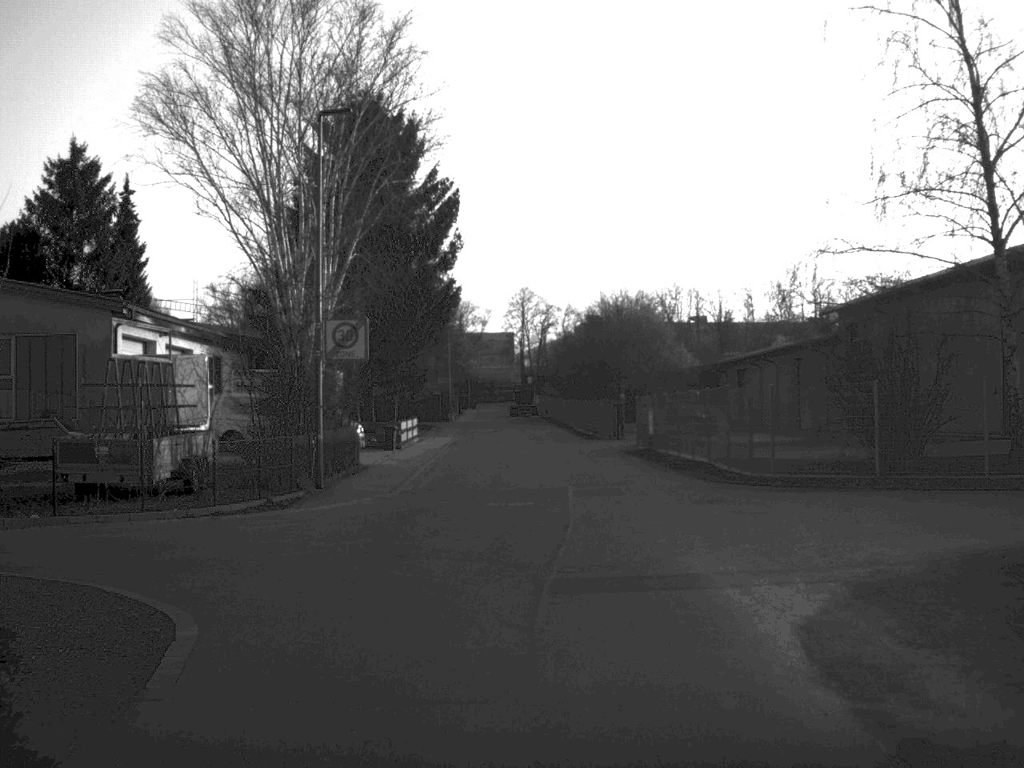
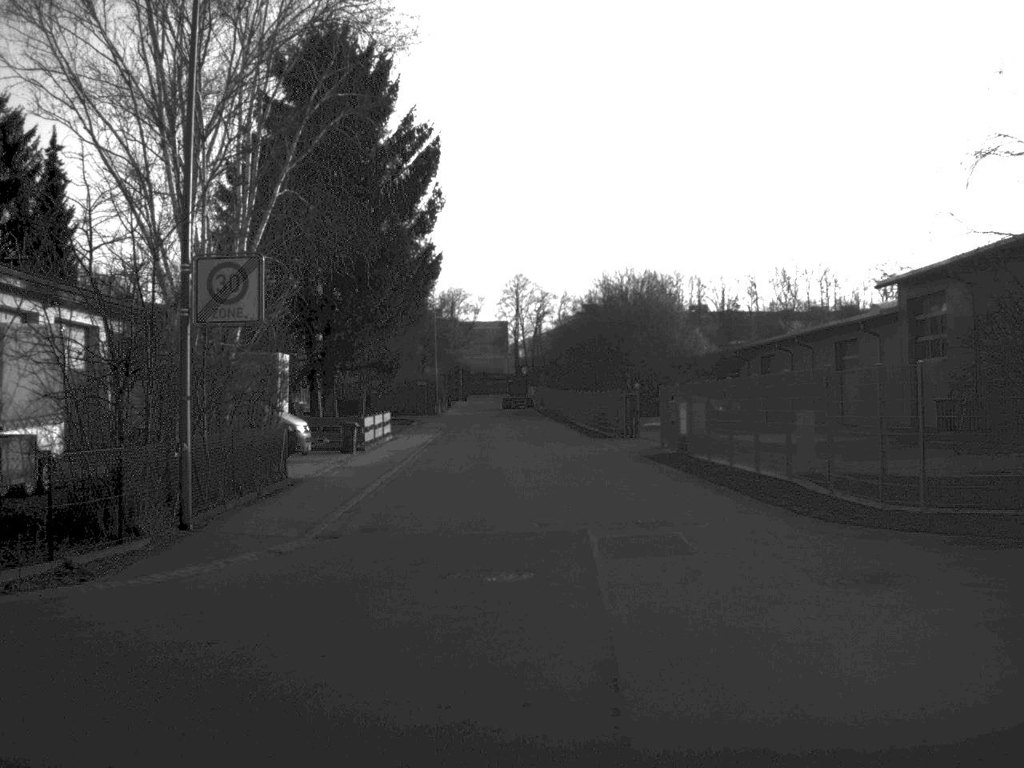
(0.0, +9.8) m; 0°
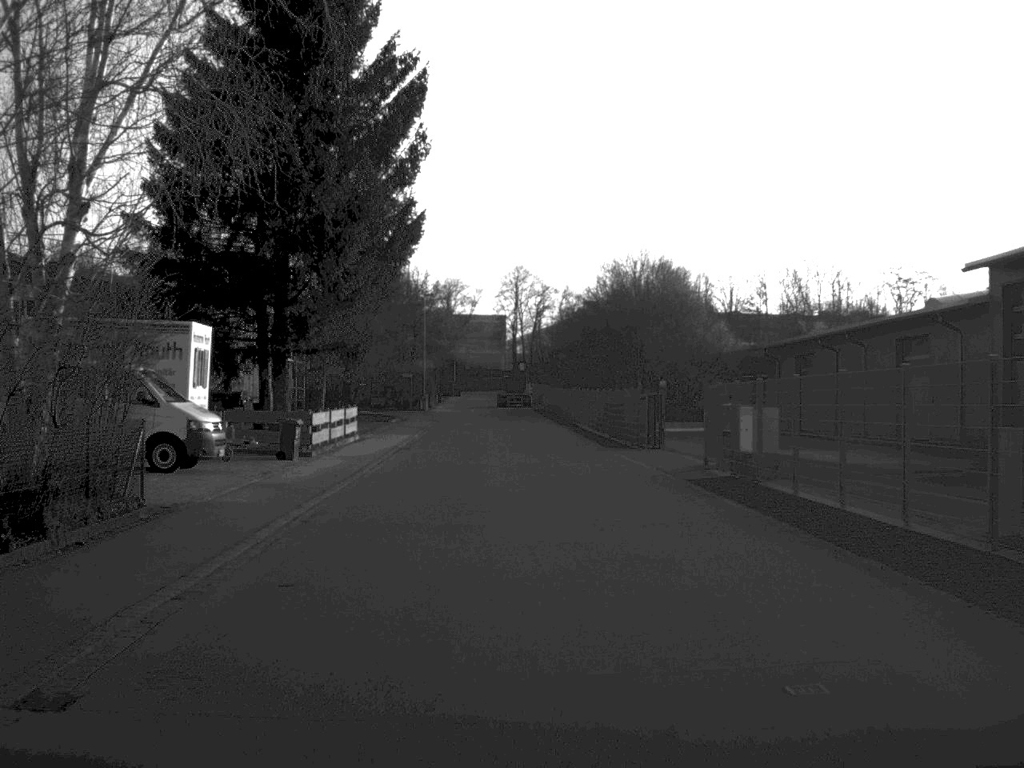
(0.0, +9.3) m; 0°
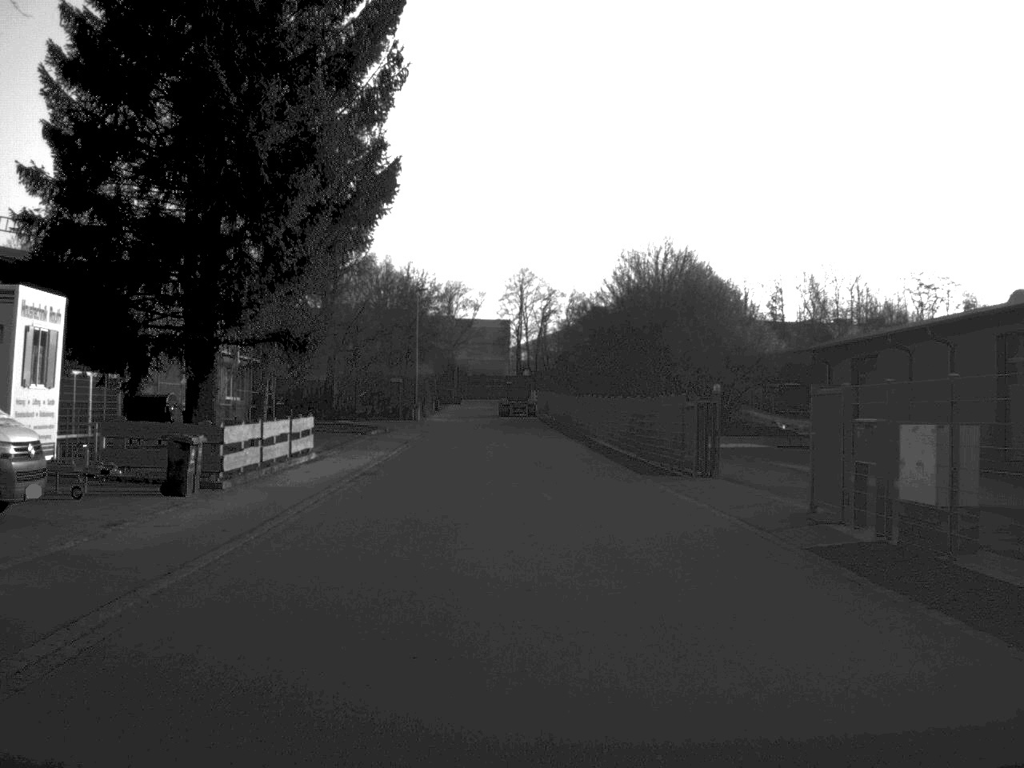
(0.0, +9.6) m; 0°
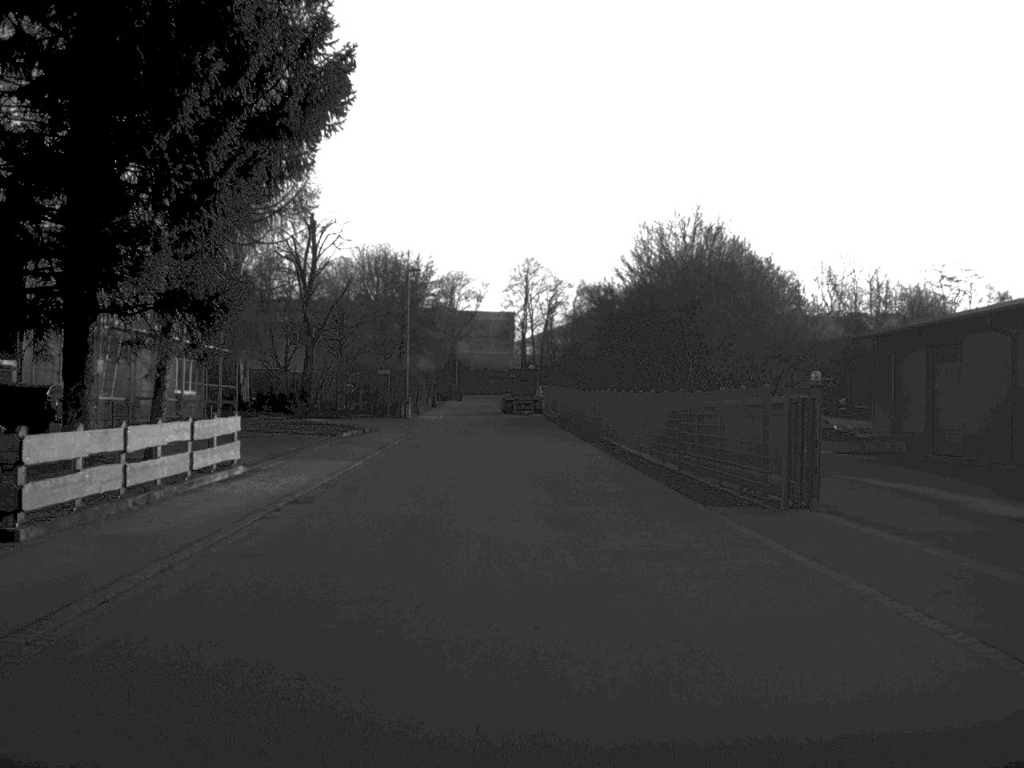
(0.0, +9.0) m; 0°
